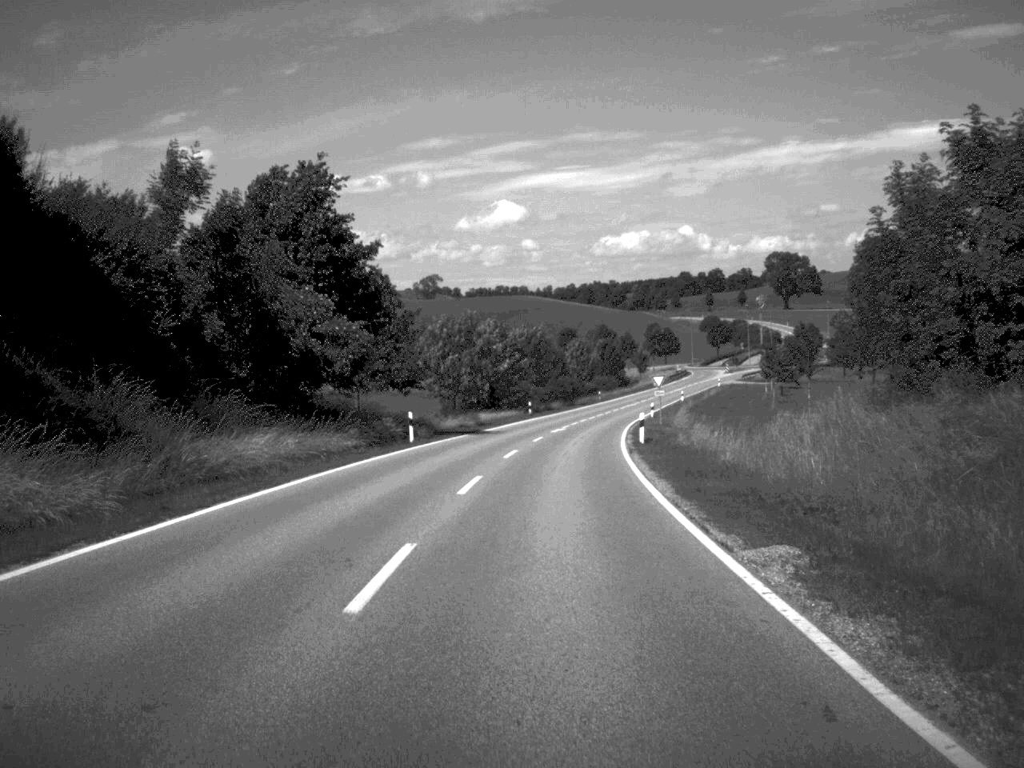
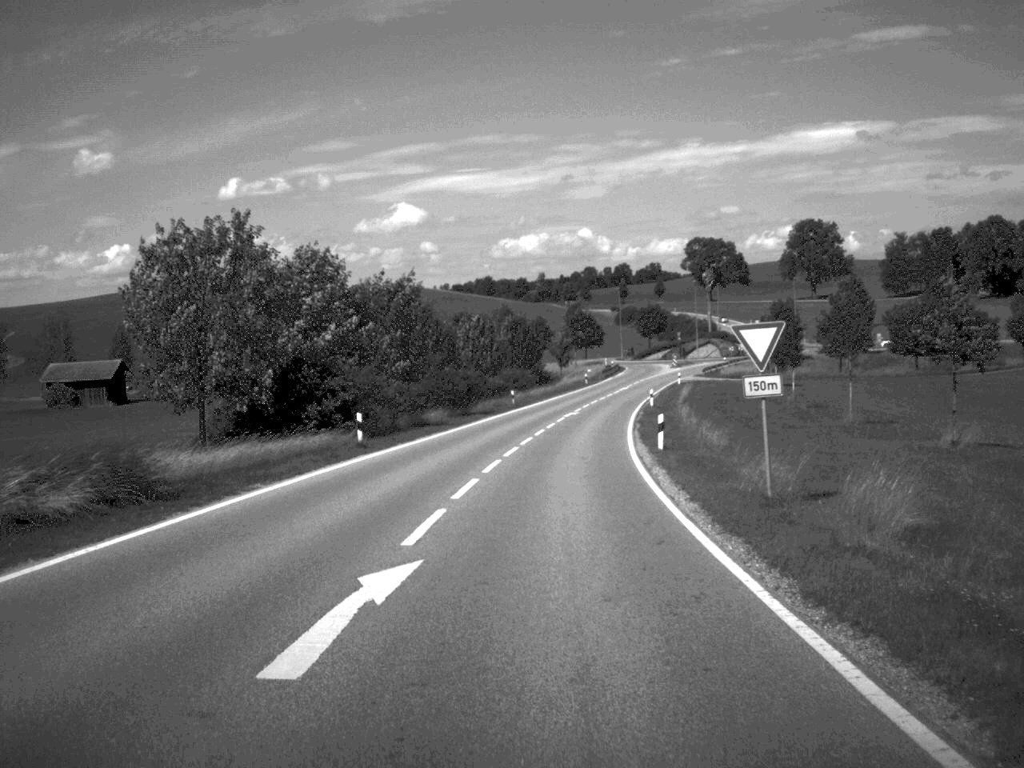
(+1.8, +48.0) m; +4°
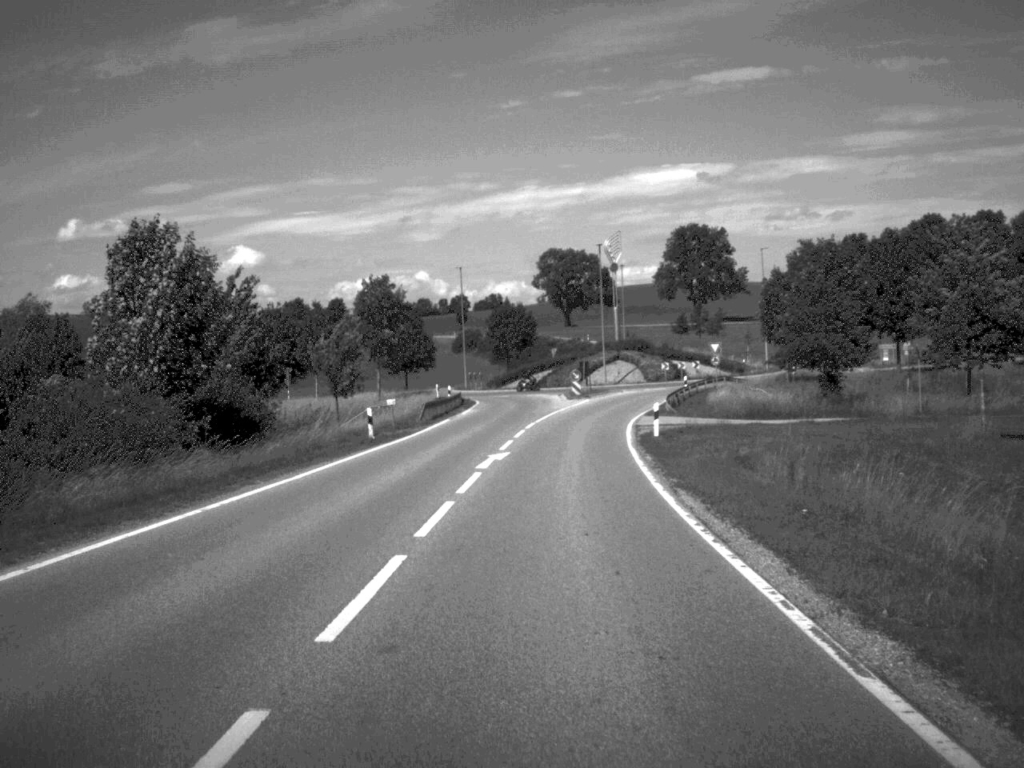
(+4.7, +74.4) m; +7°
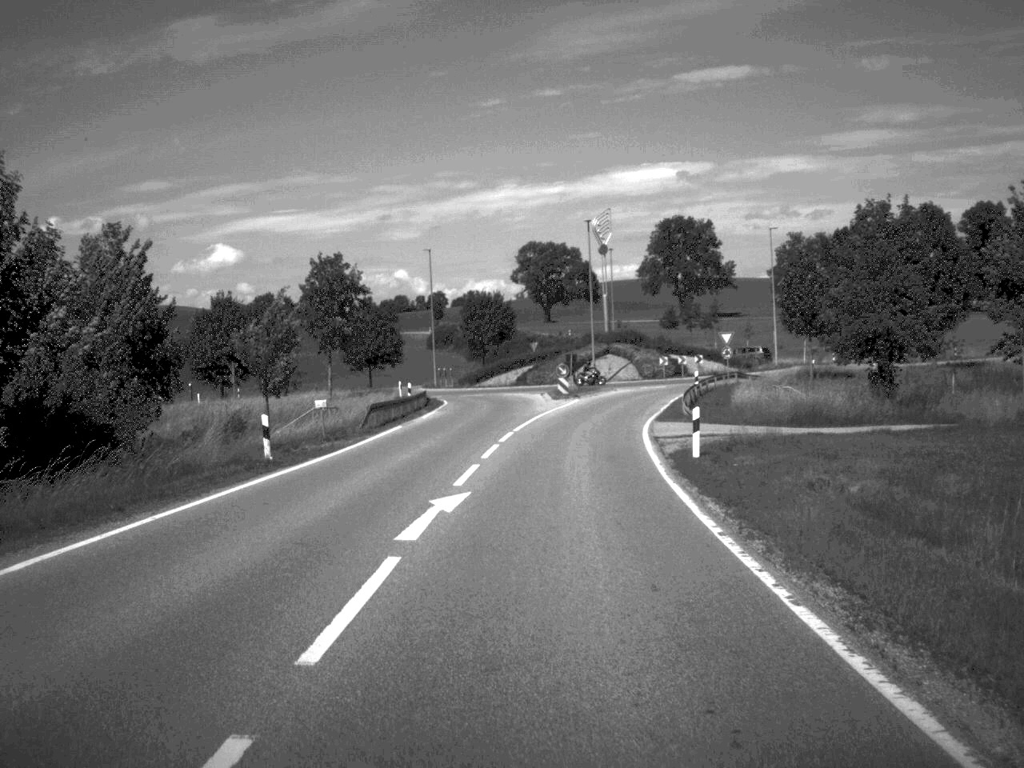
(+0.1, +12.1) m; +1°
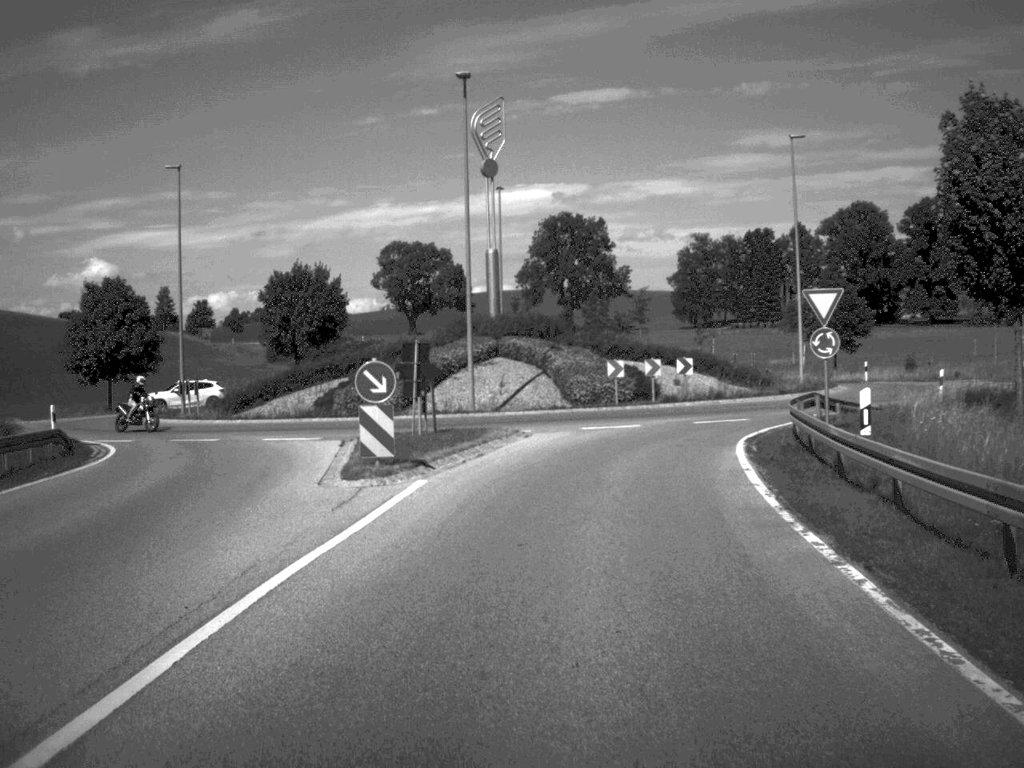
(+1.9, +41.2) m; +6°
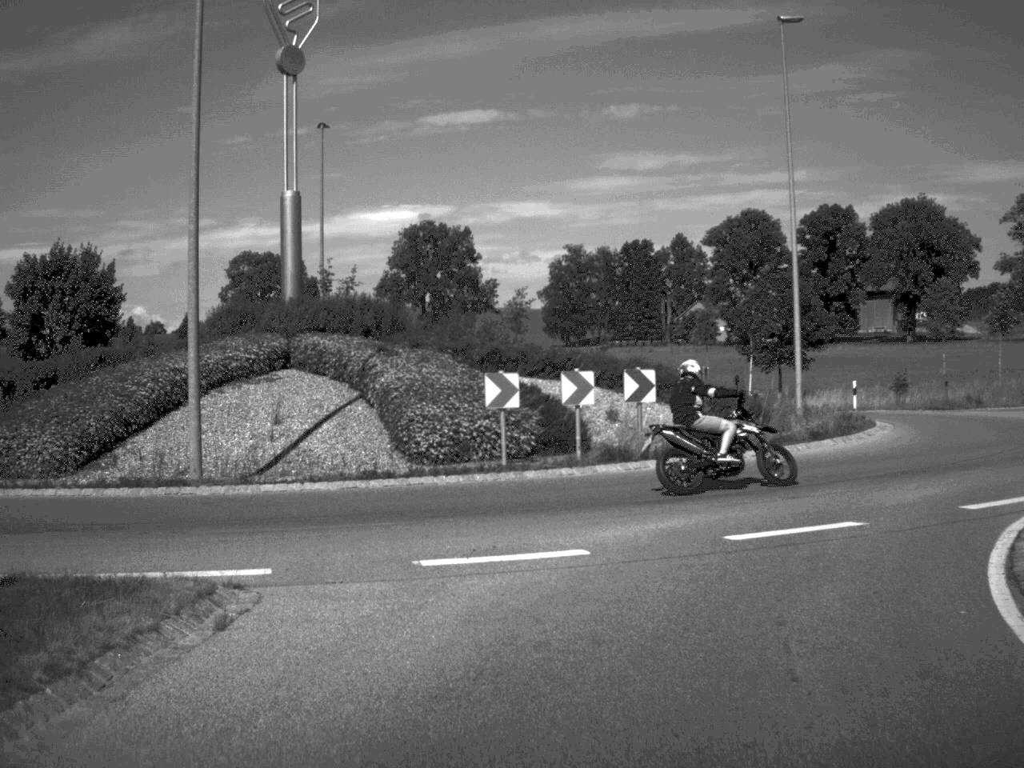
(+0.9, +19.8) m; +6°
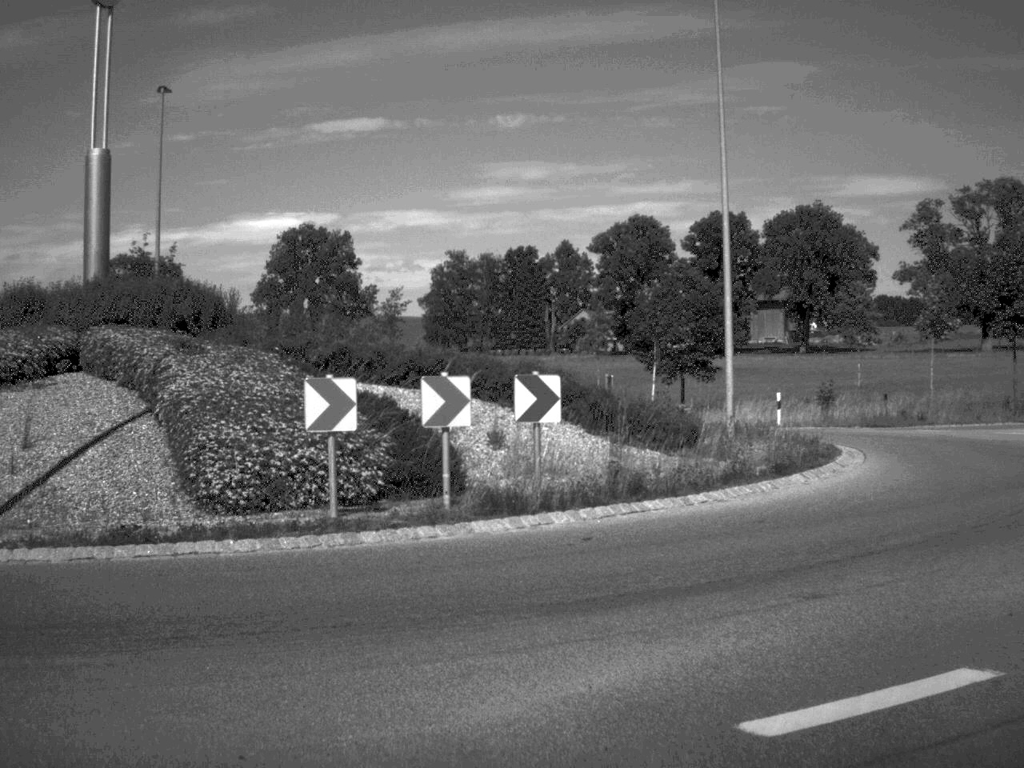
(+0.2, +6.2) m; +5°
